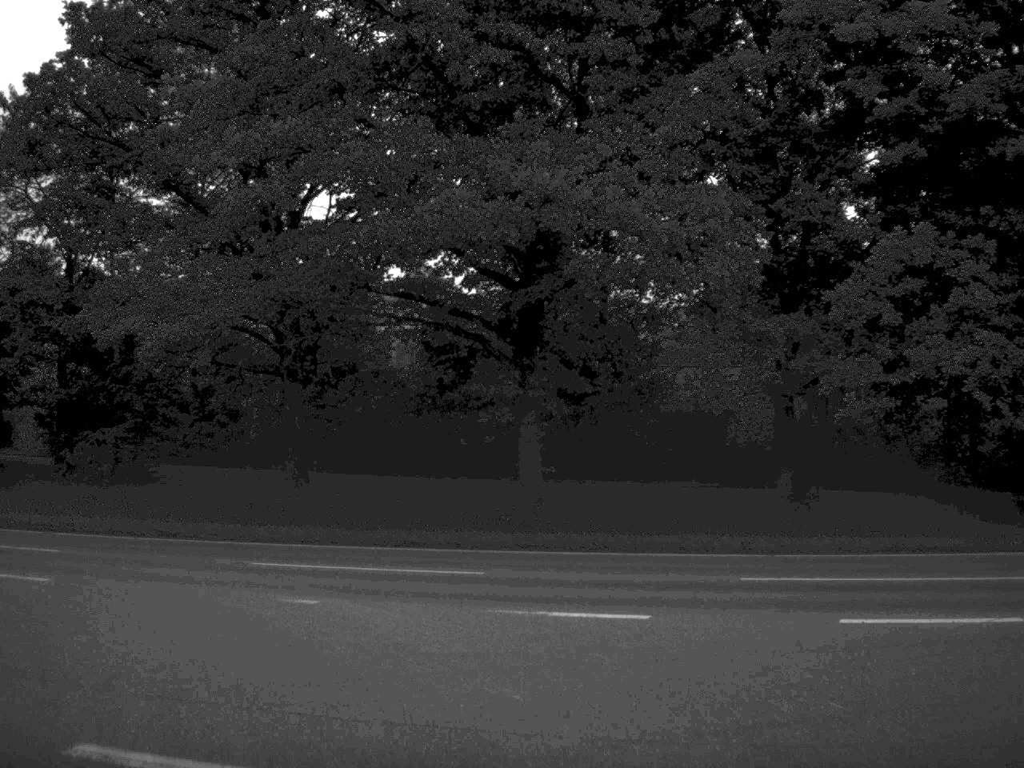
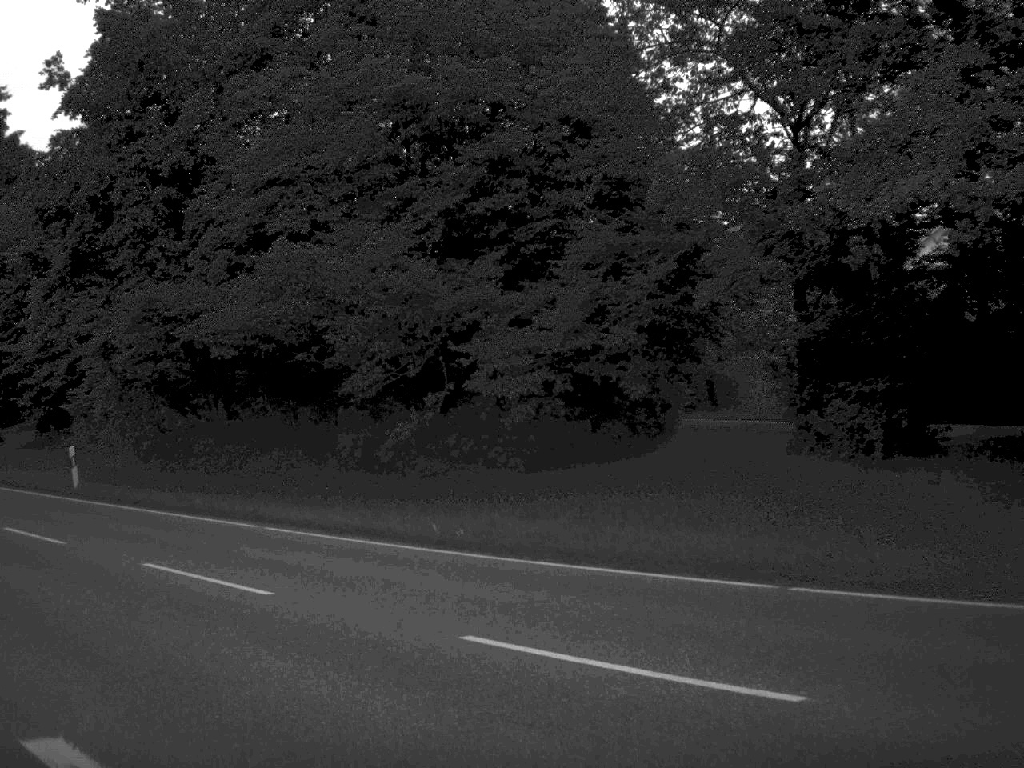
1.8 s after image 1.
(-2.8, +9.9) m; -34°
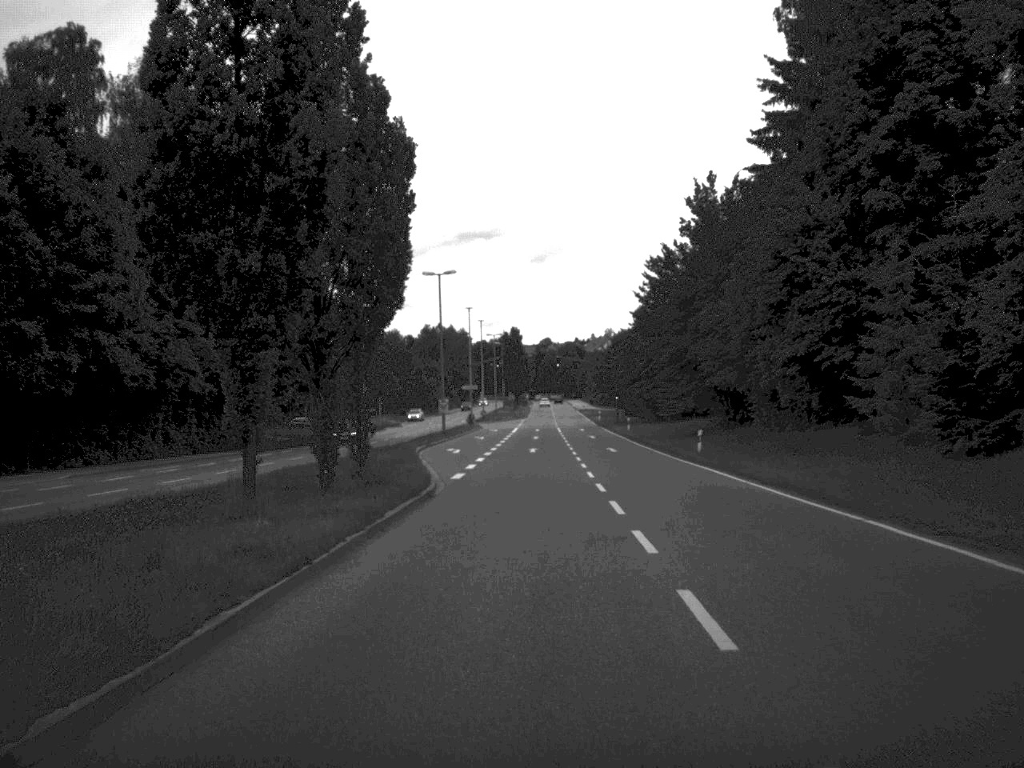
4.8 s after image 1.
(-11.8, +22.7) m; -40°
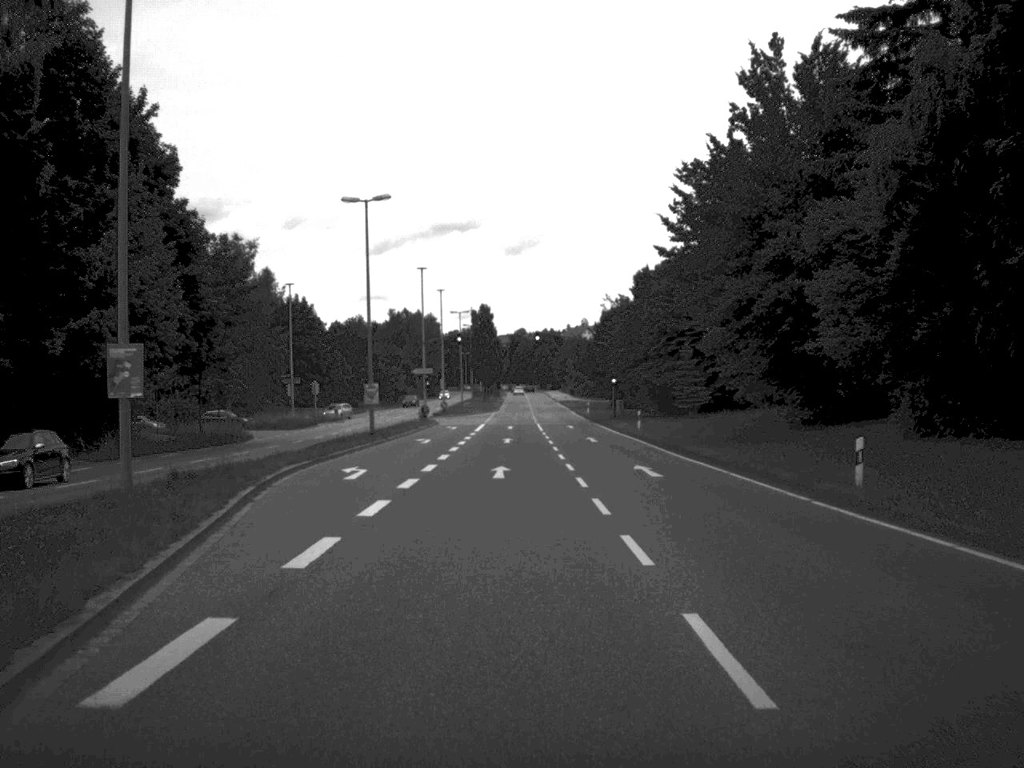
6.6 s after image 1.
(+0.3, +25.4) m; +1°
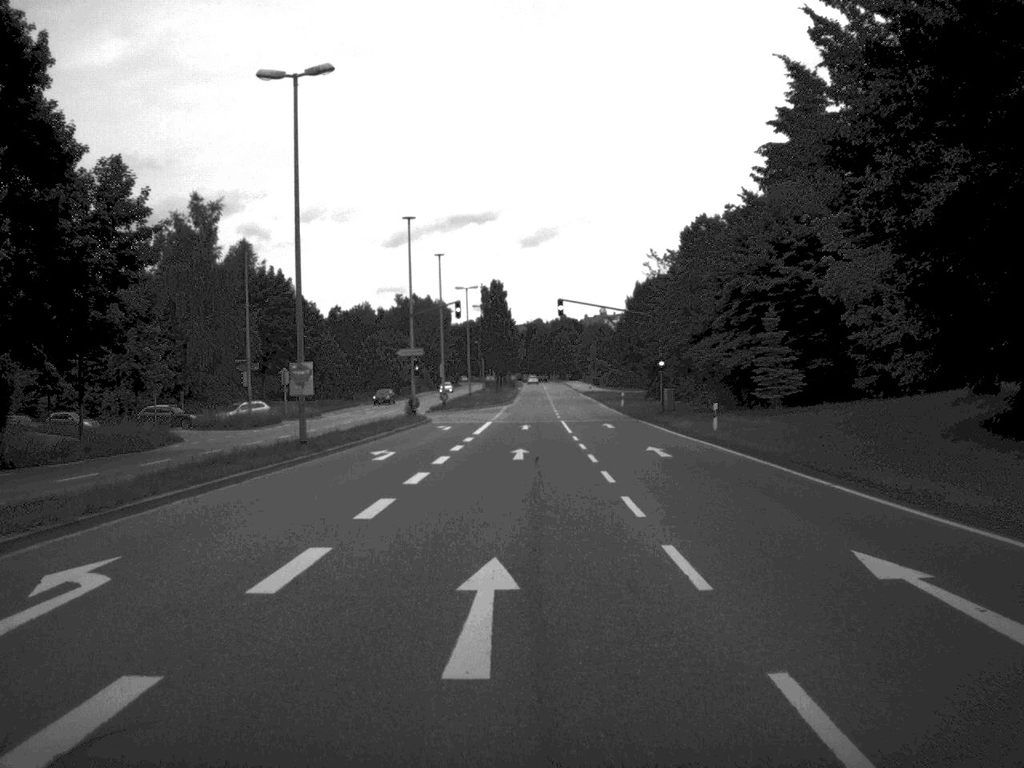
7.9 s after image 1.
(-0.2, +20.1) m; -1°
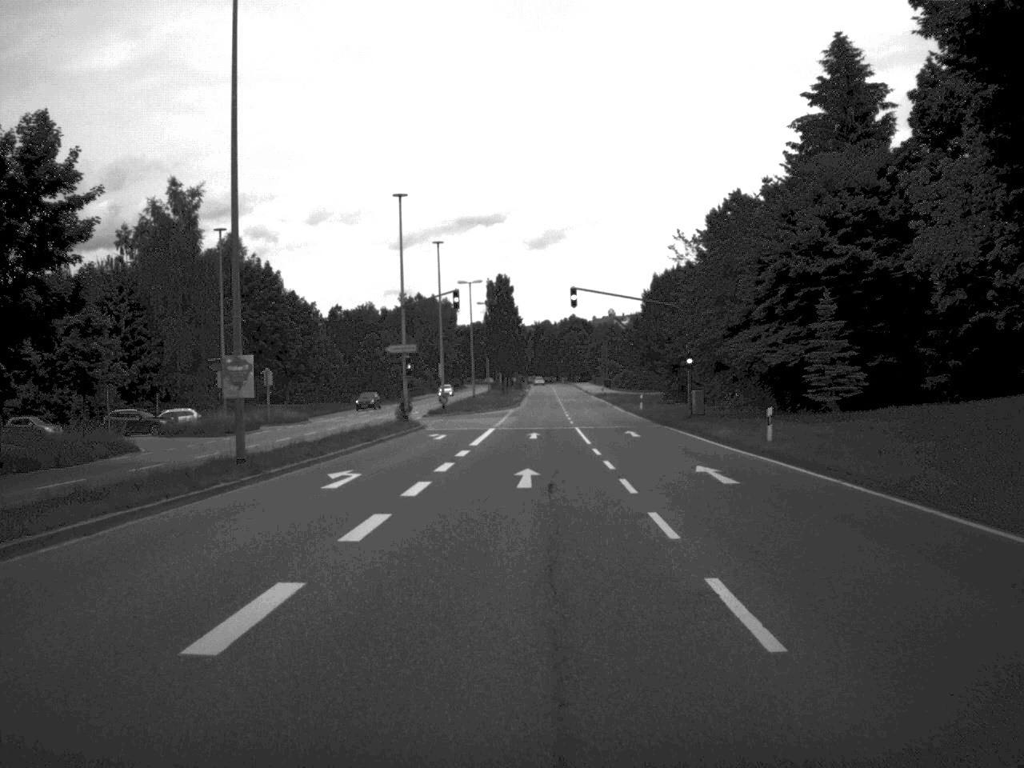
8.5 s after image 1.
(0.0, +8.2) m; 0°
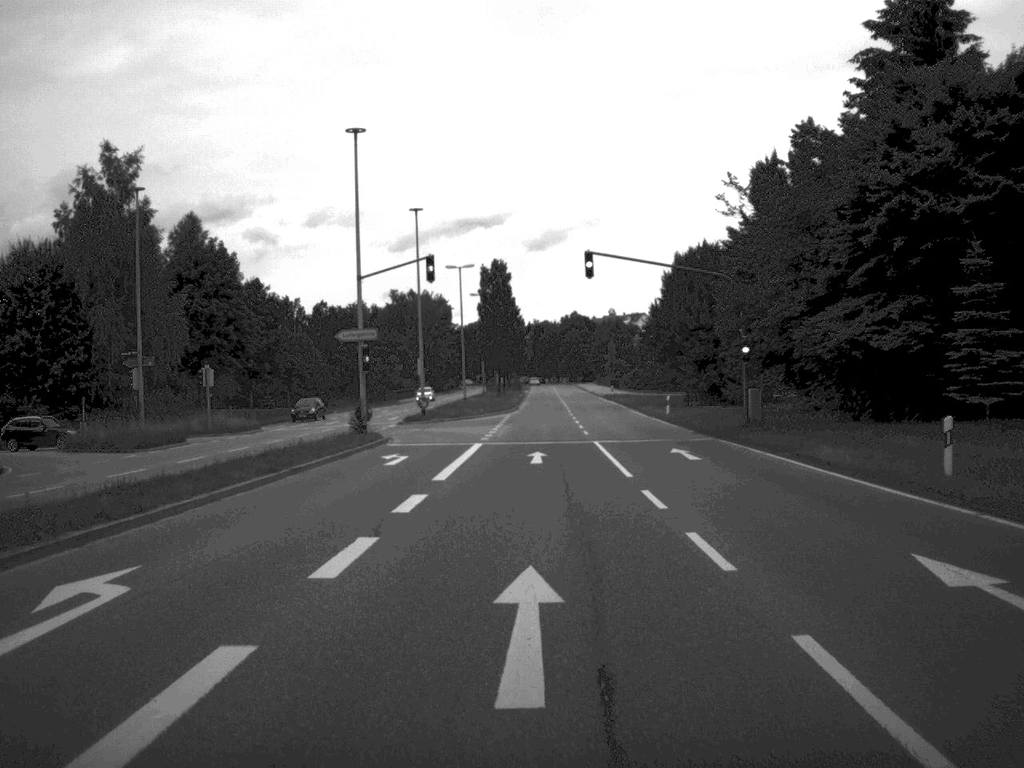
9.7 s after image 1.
(0.0, +14.4) m; 0°
